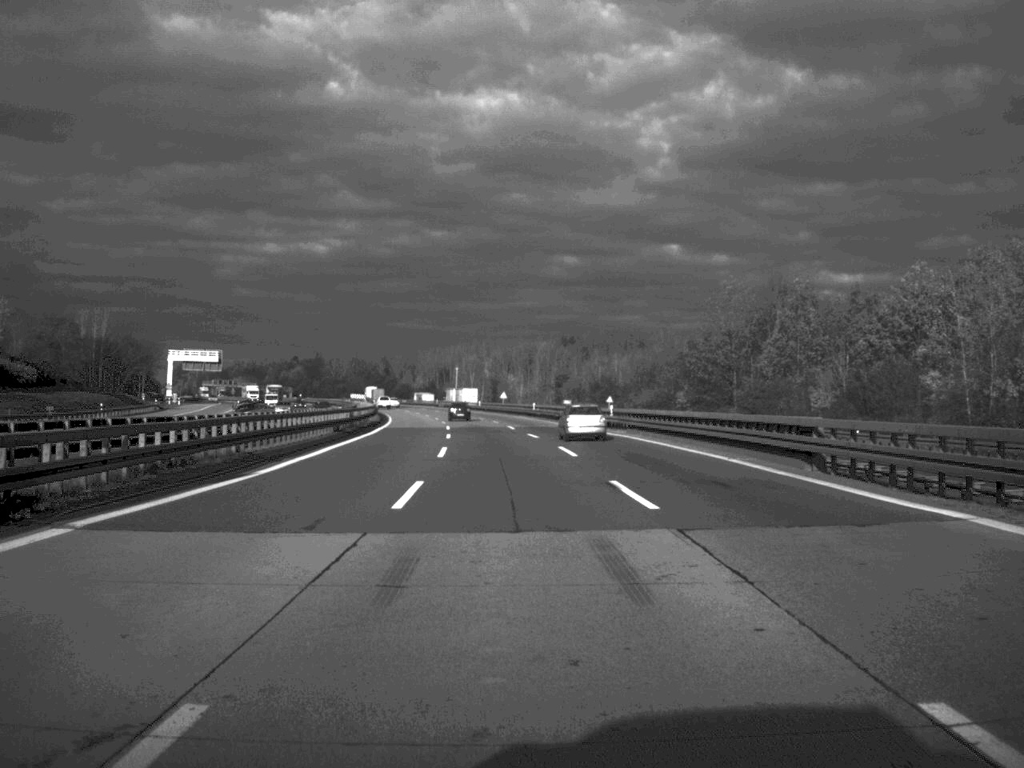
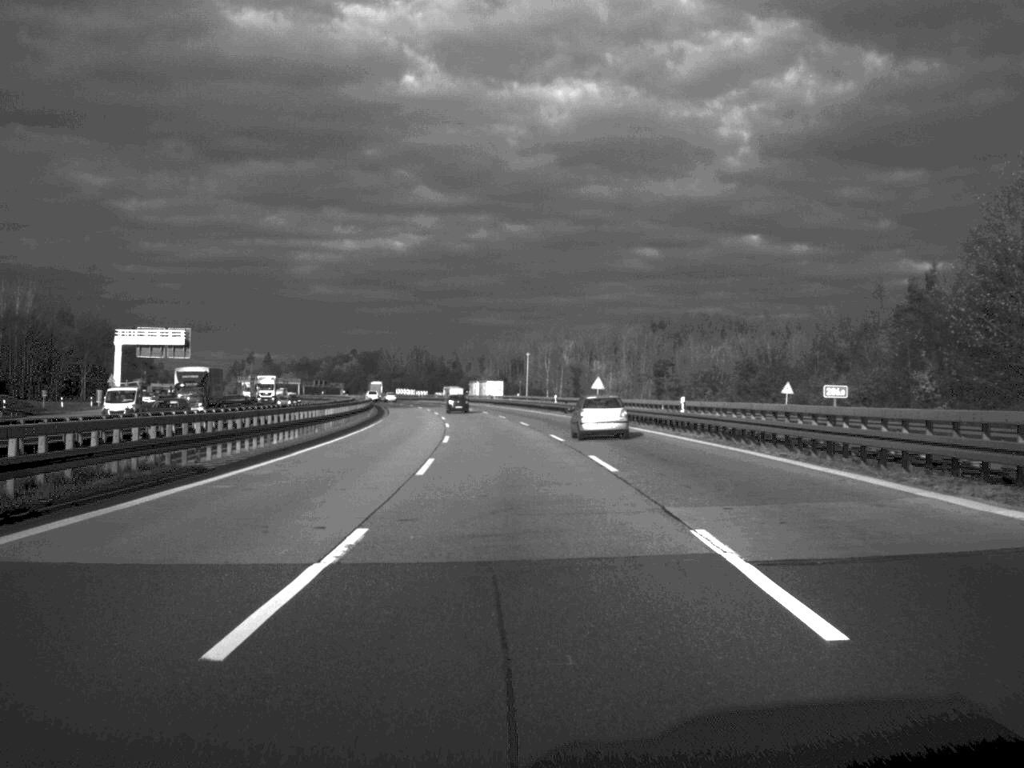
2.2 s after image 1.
(-2.1, +65.4) m; -4°
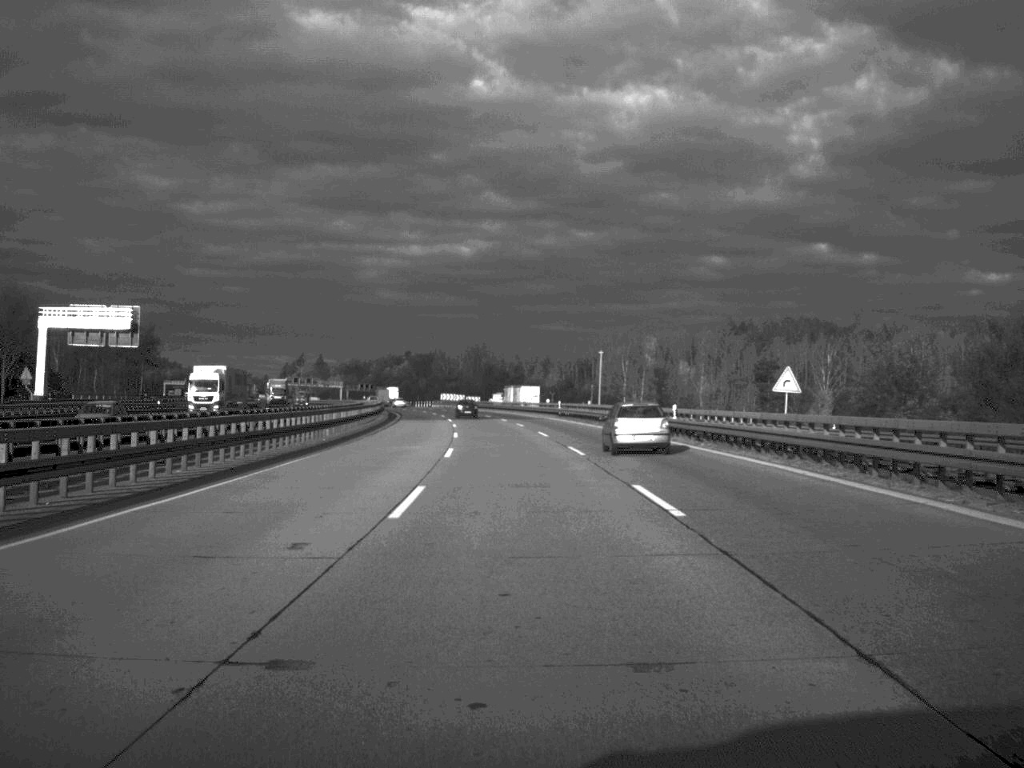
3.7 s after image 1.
(-1.1, +43.6) m; -3°
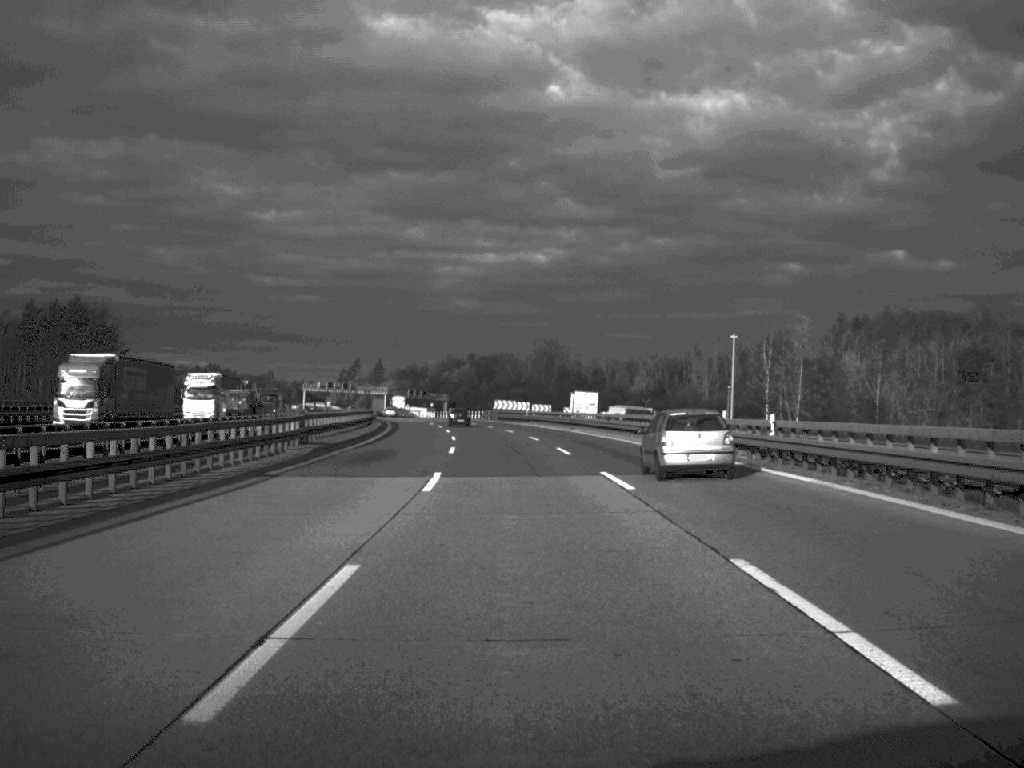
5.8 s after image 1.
(-1.9, +64.3) m; -3°
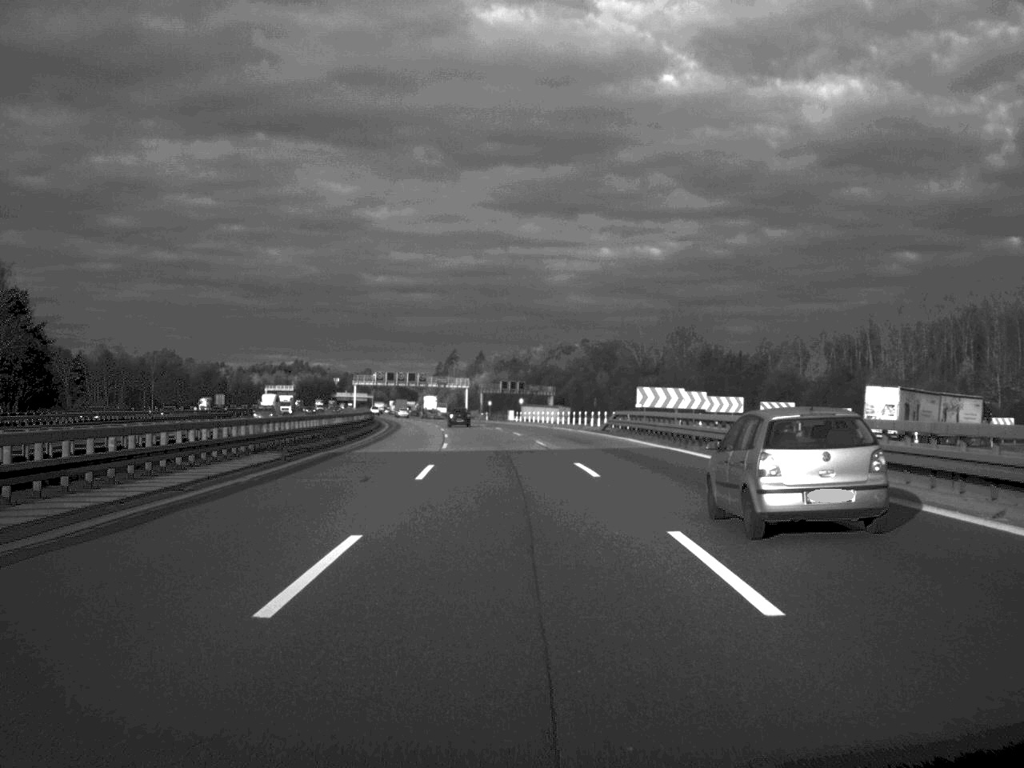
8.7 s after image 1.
(-3.5, +86.1) m; -5°
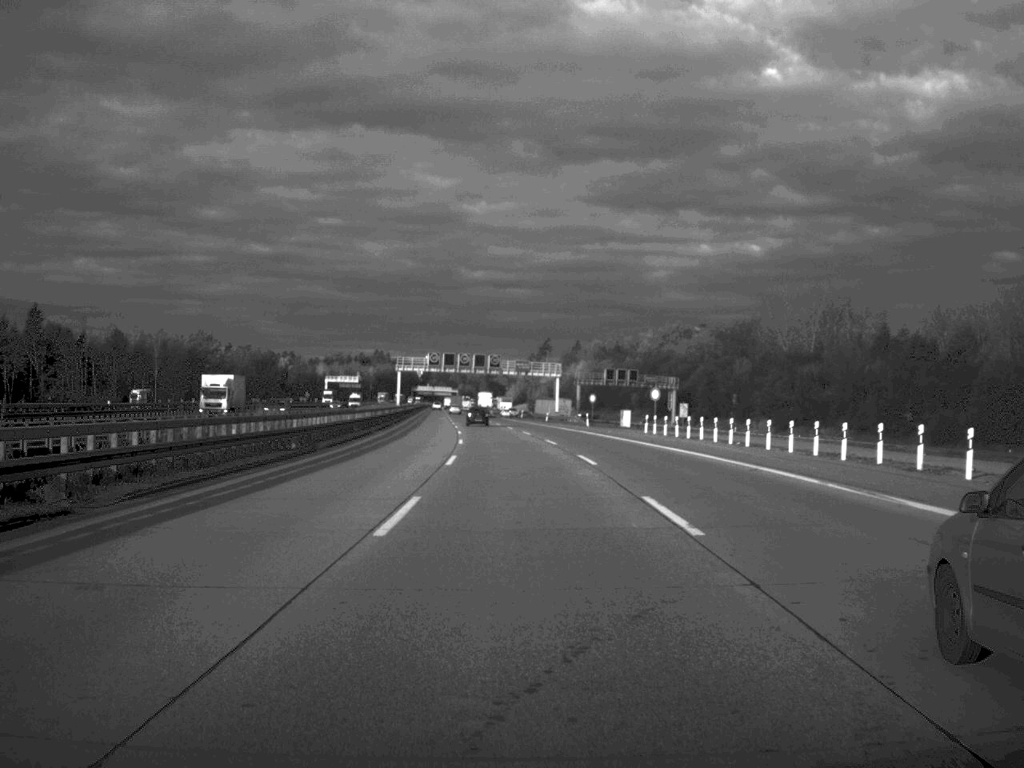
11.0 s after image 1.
(-2.4, +67.3) m; -4°
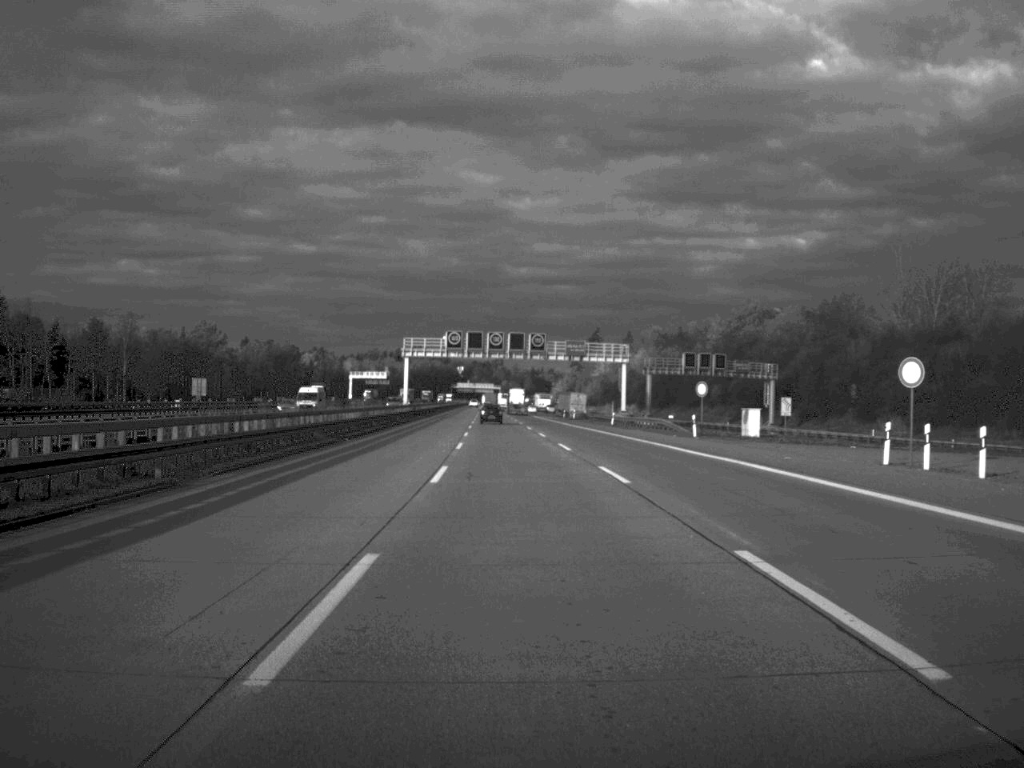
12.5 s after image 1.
(-0.8, +43.6) m; -2°
